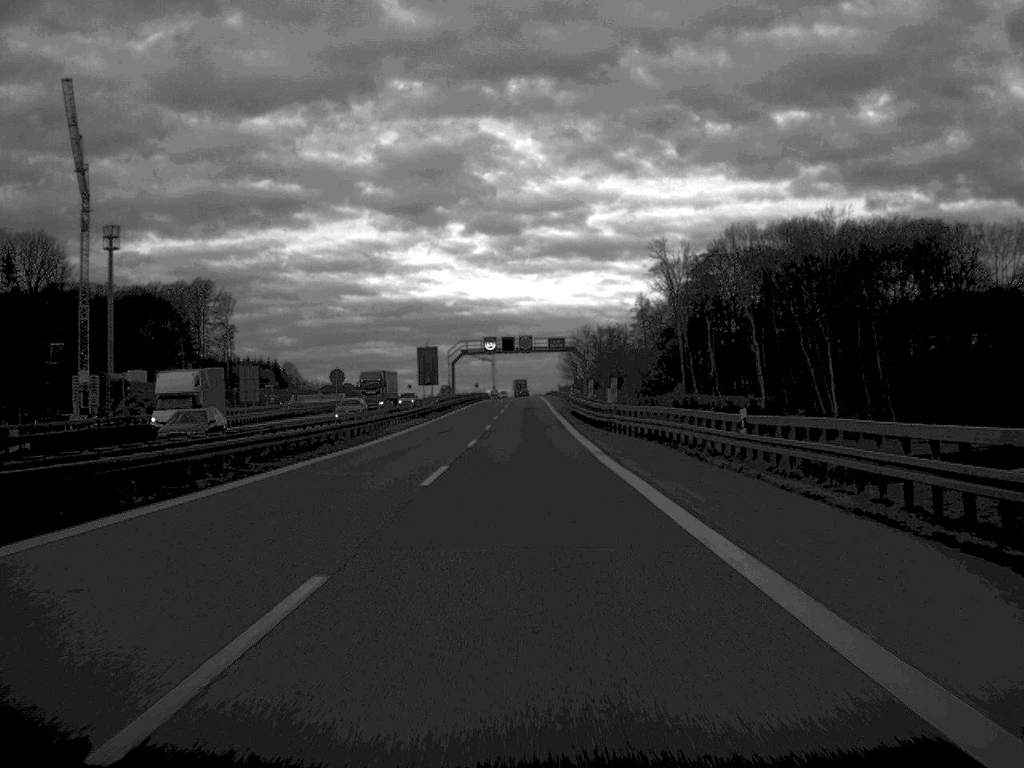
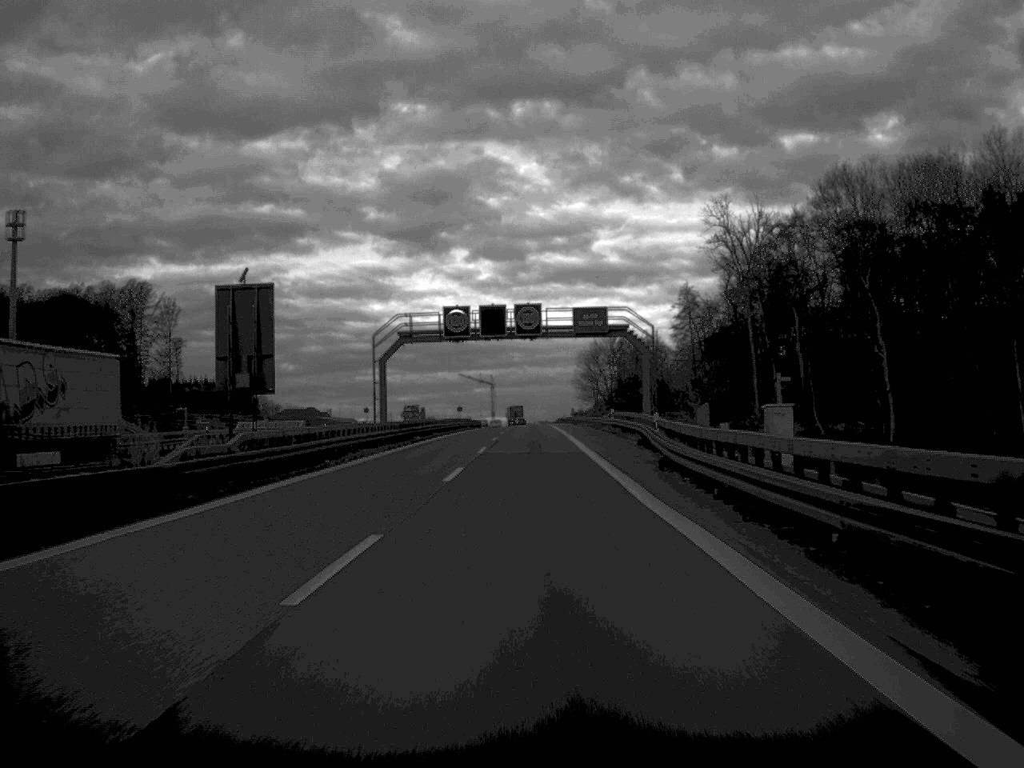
(0.0, +66.4) m; 0°
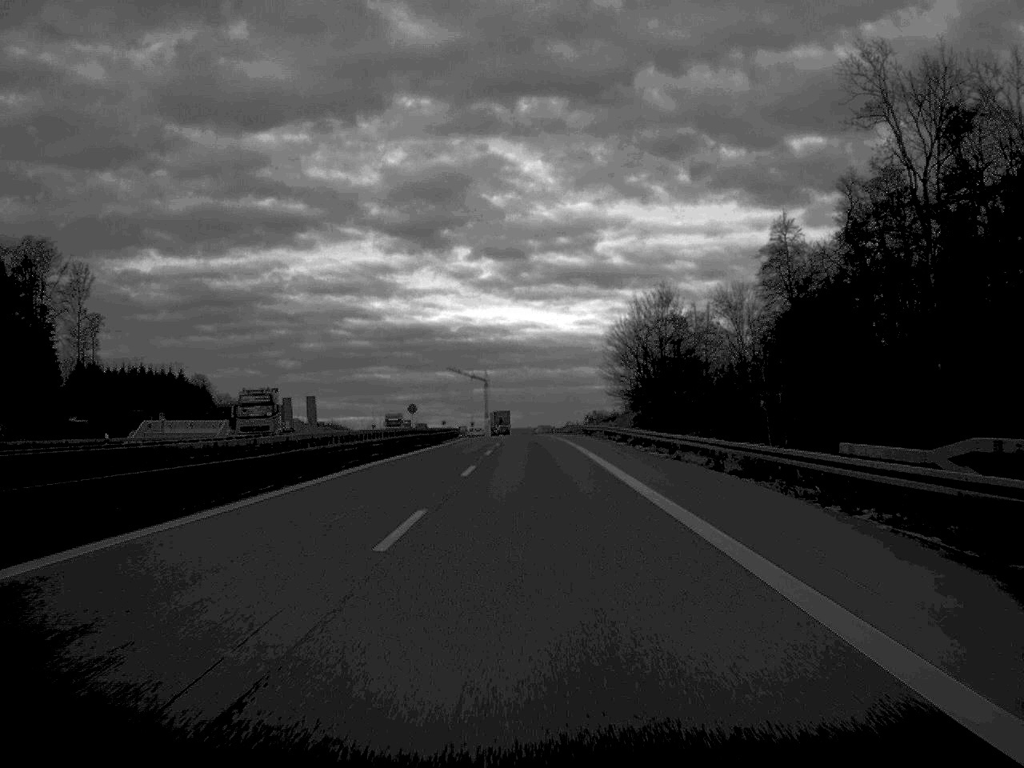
(0.0, +67.9) m; 0°
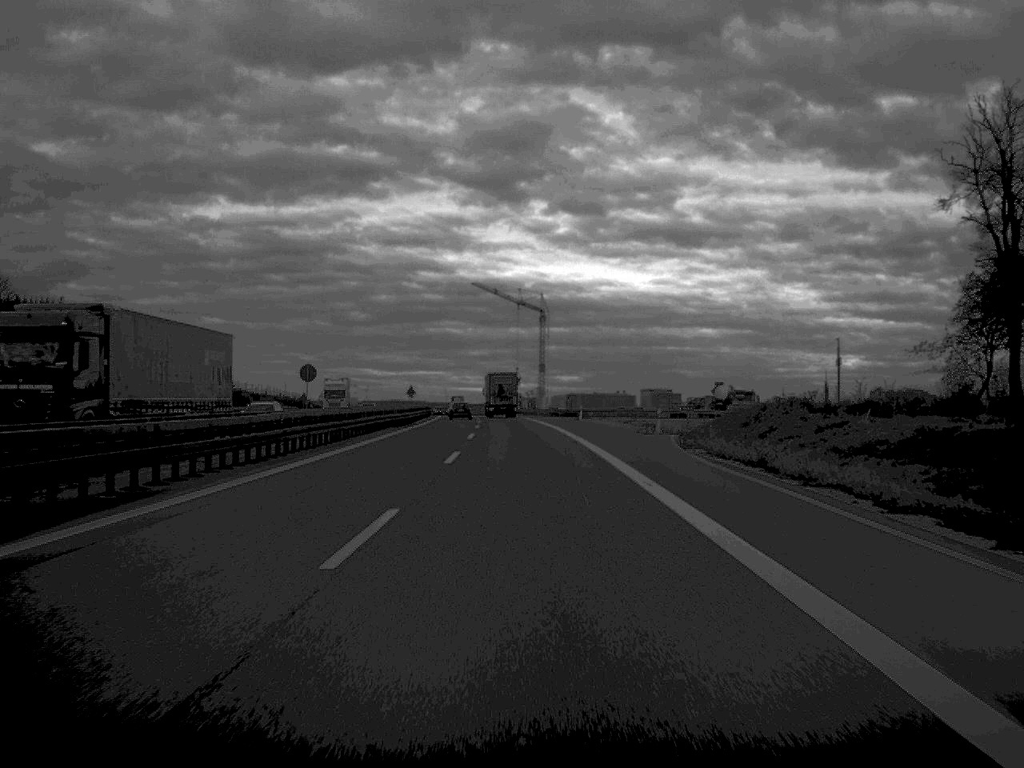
(-2.3, +164.2) m; -3°
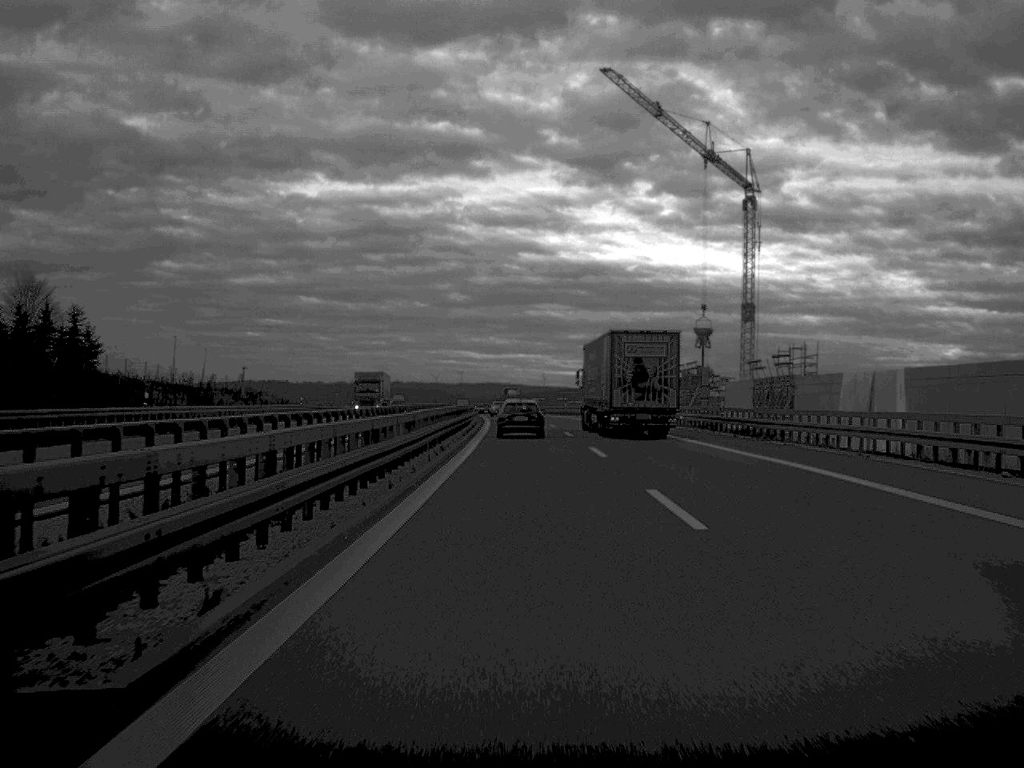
(-7.7, +140.4) m; -4°
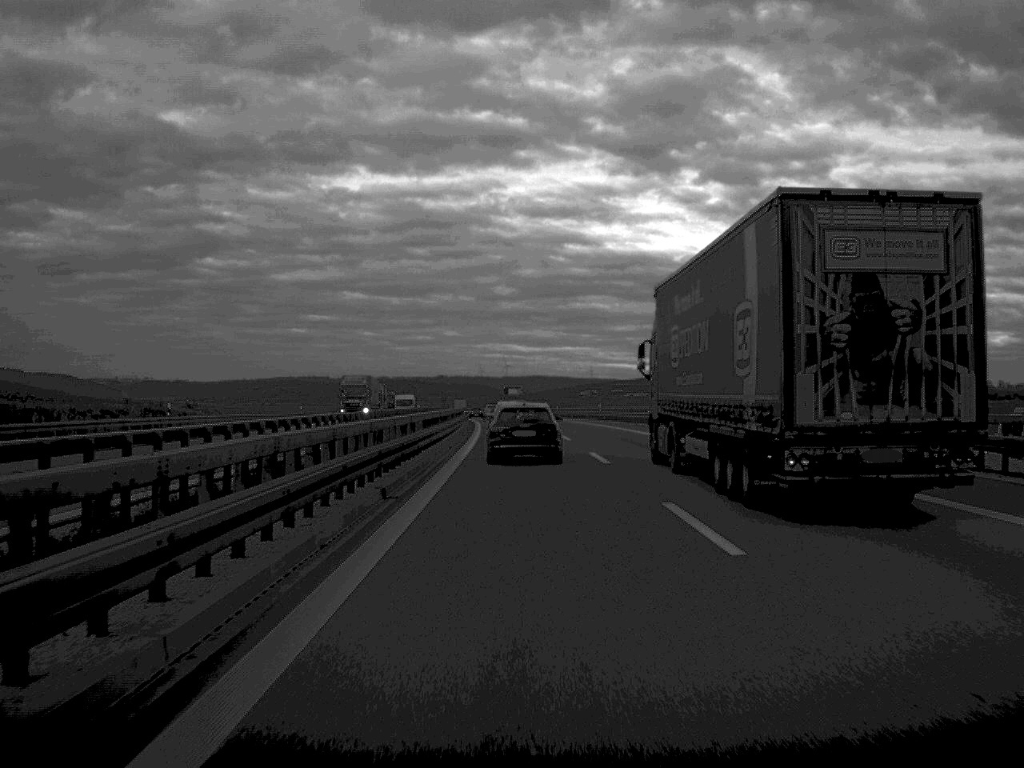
(-1.3, +91.3) m; -2°
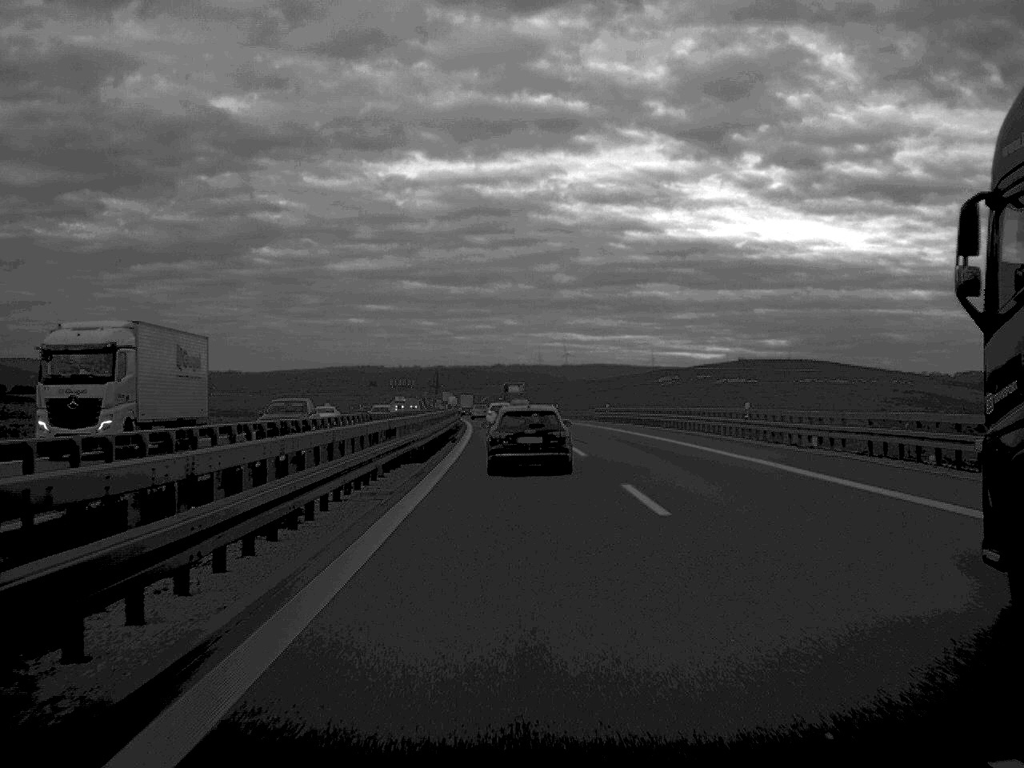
(-2.3, +102.1) m; -3°
